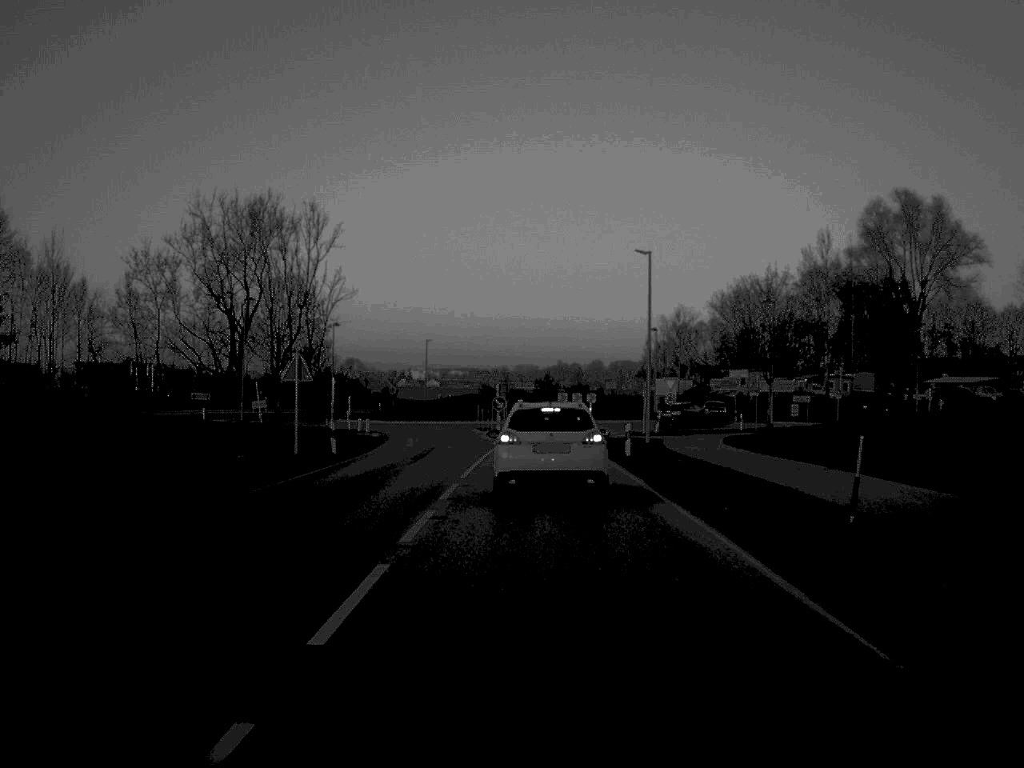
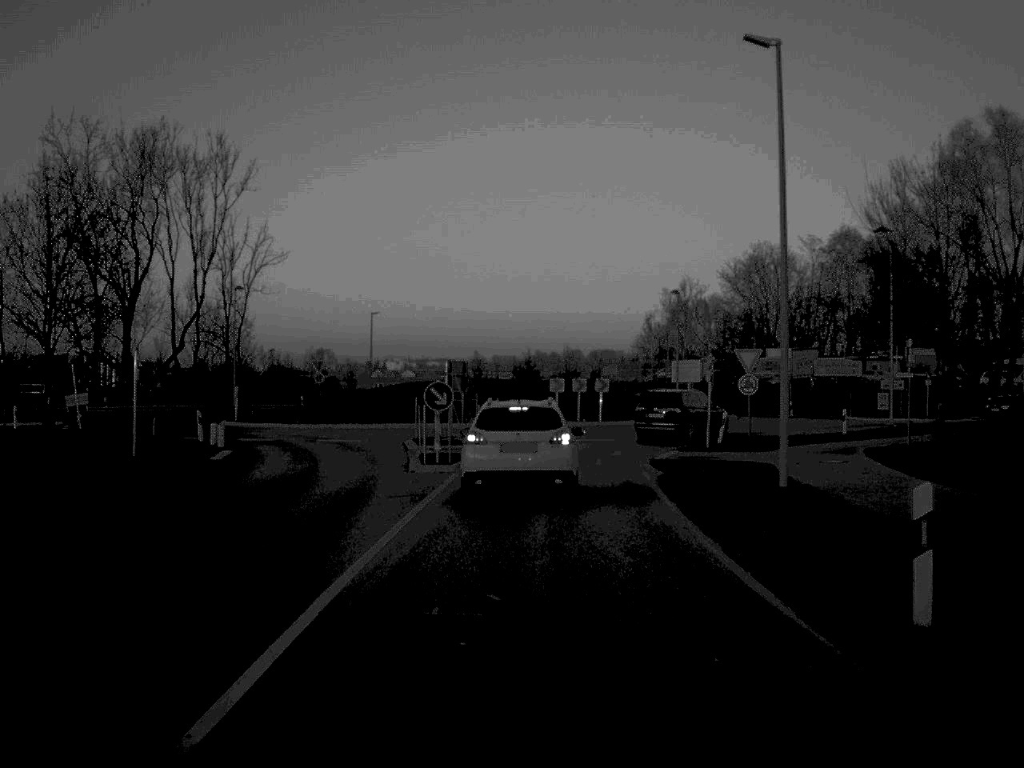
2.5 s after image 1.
(+0.2, +28.3) m; +1°
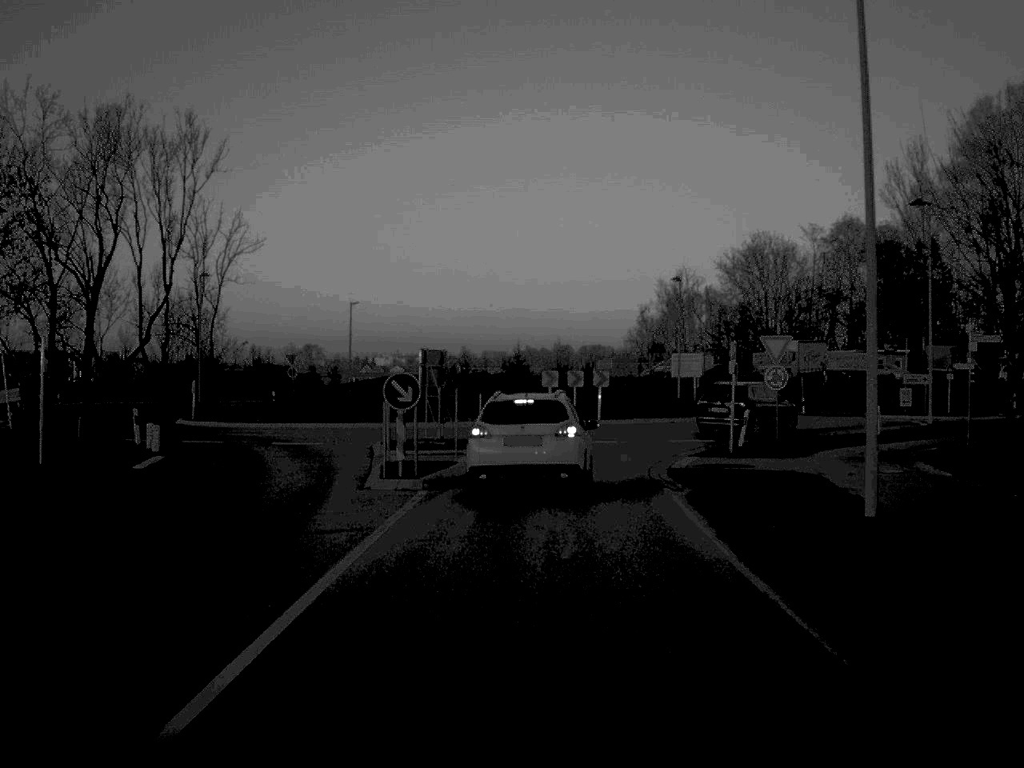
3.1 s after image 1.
(0.0, +5.8) m; 0°
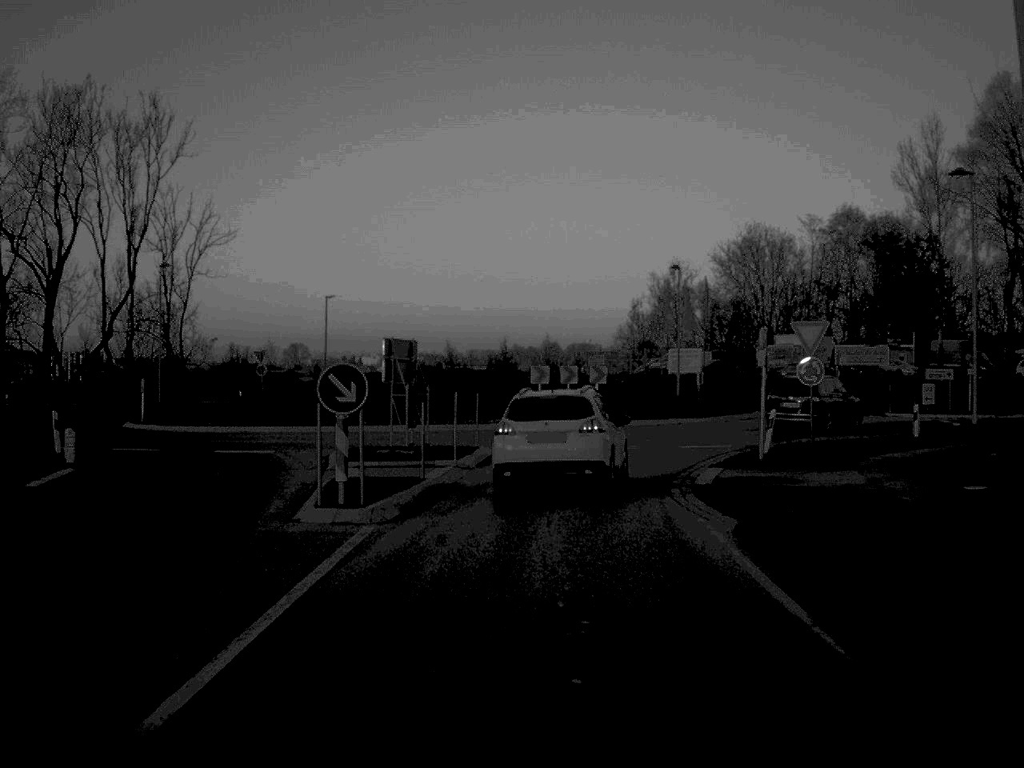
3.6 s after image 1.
(0.0, +5.3) m; +1°
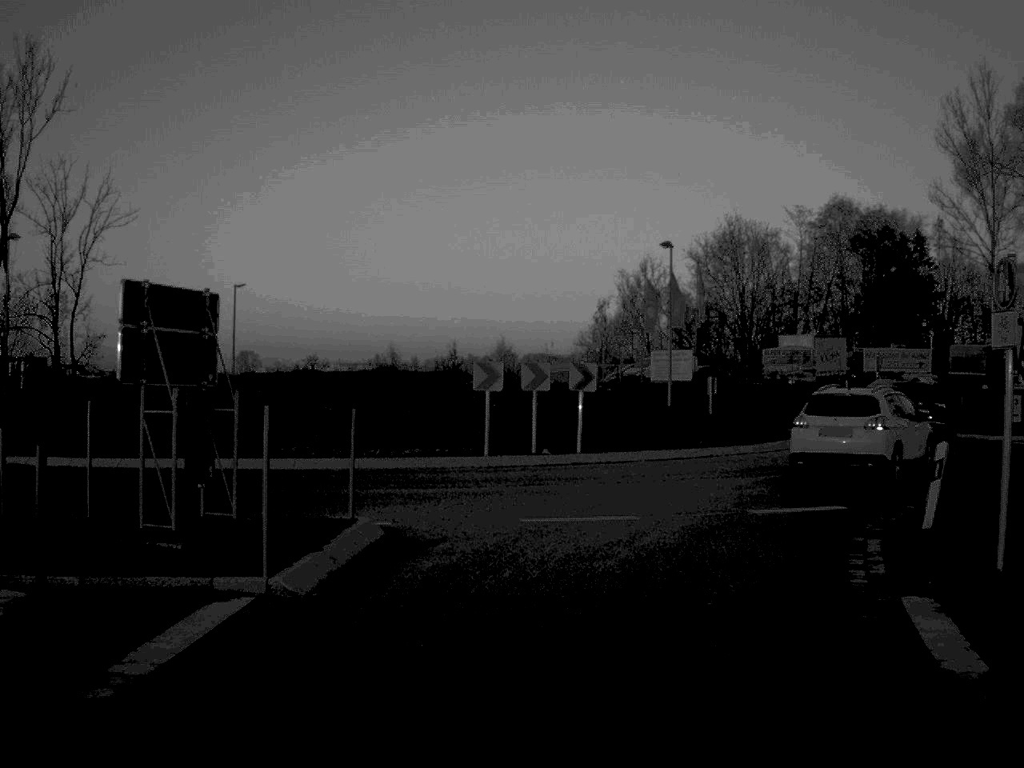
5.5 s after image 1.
(+0.2, +14.6) m; +2°
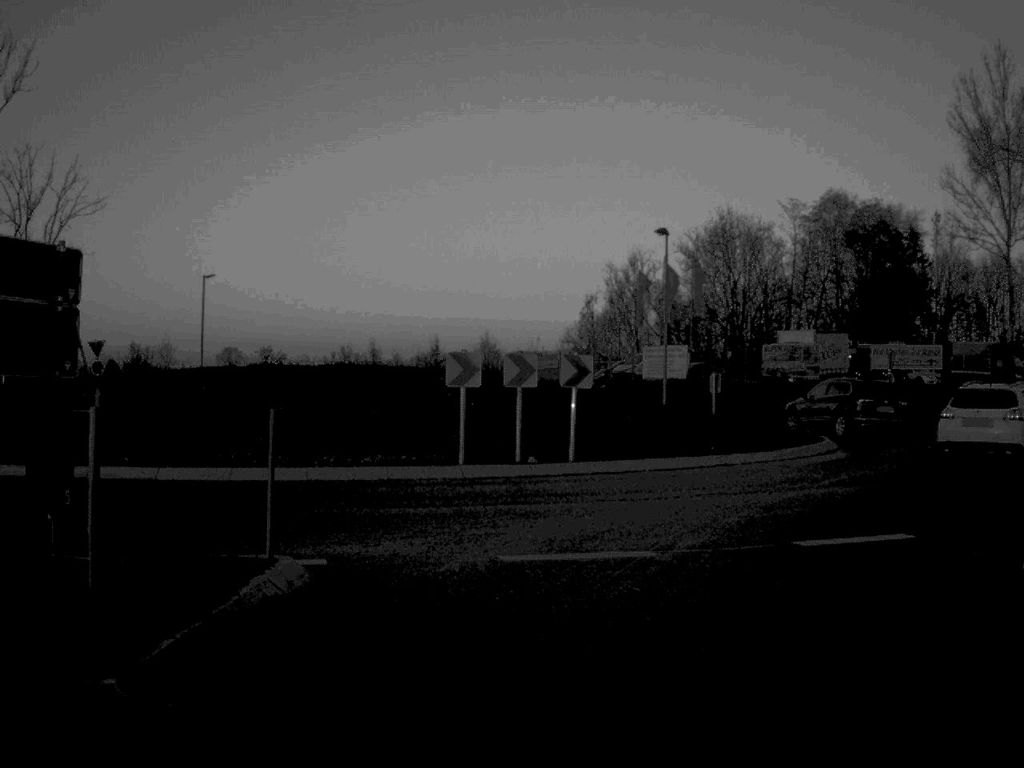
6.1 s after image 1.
(0.0, +3.6) m; +1°
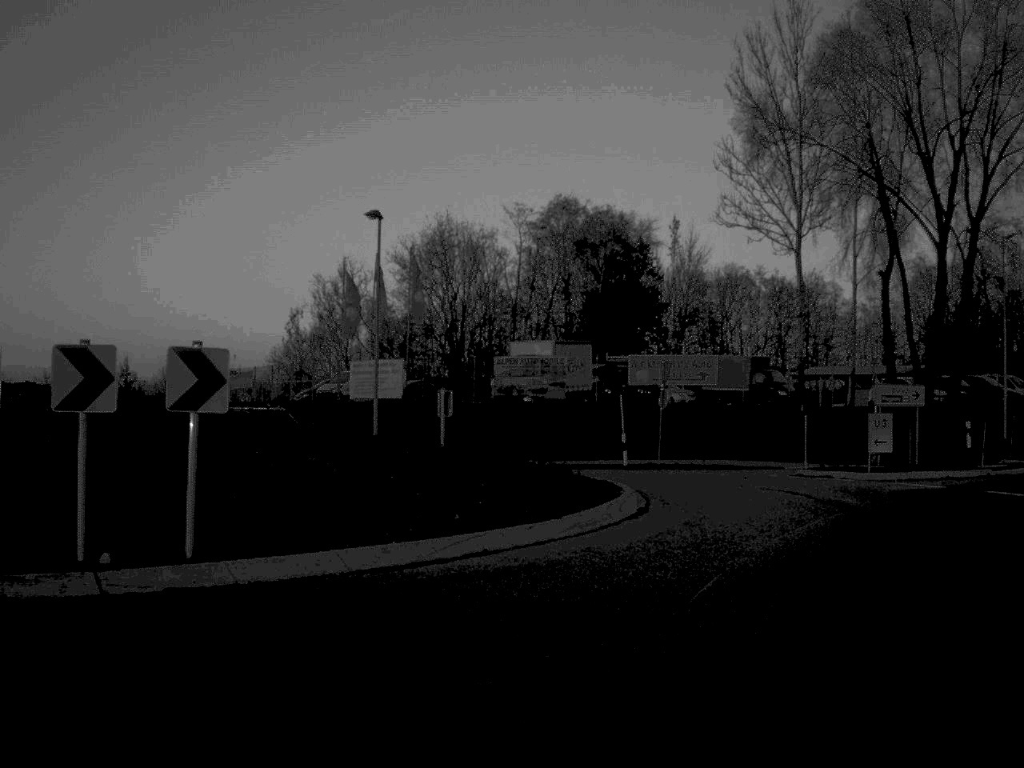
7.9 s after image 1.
(+0.8, +9.6) m; +13°
